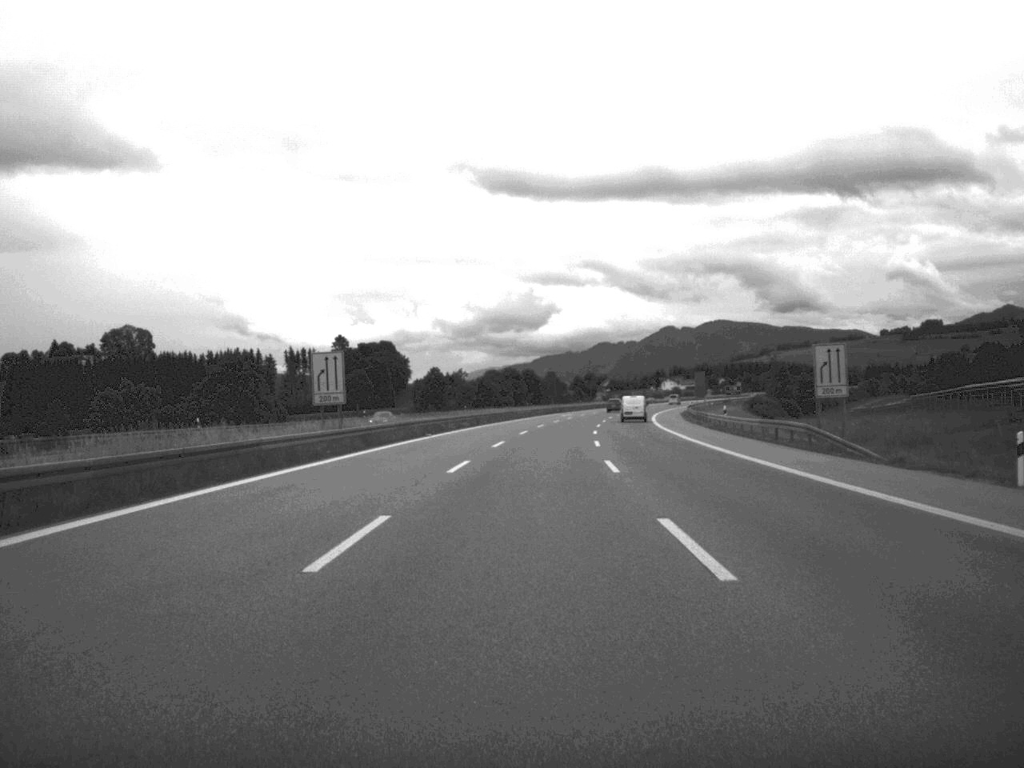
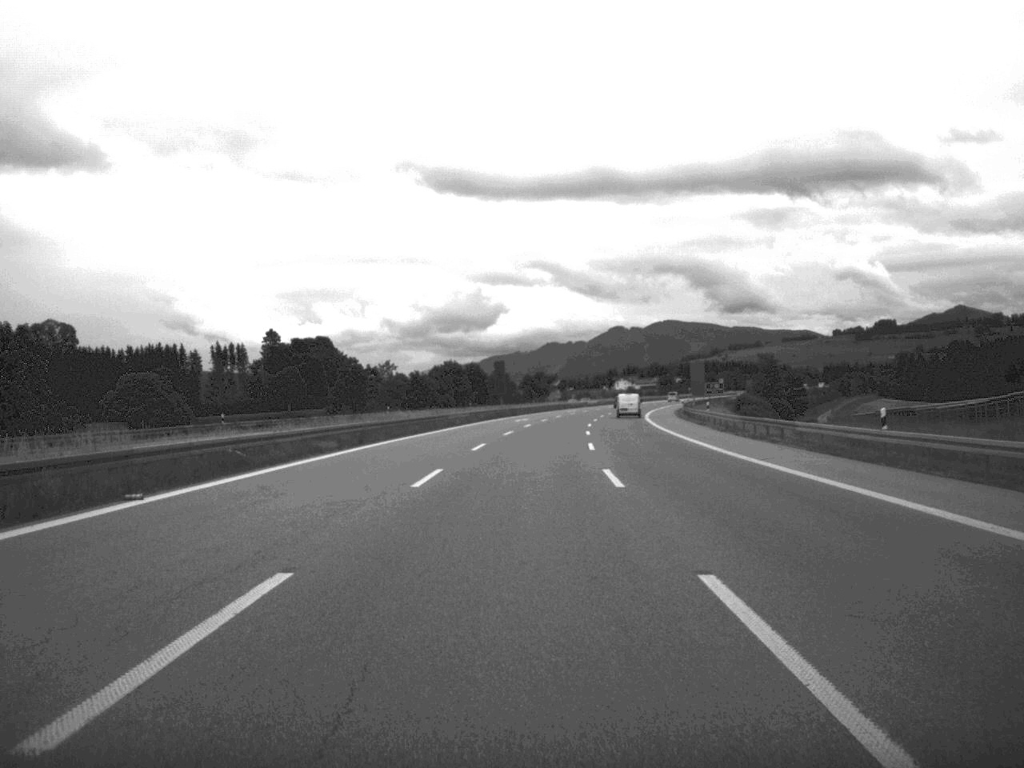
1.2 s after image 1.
(+0.8, +40.3) m; +2°
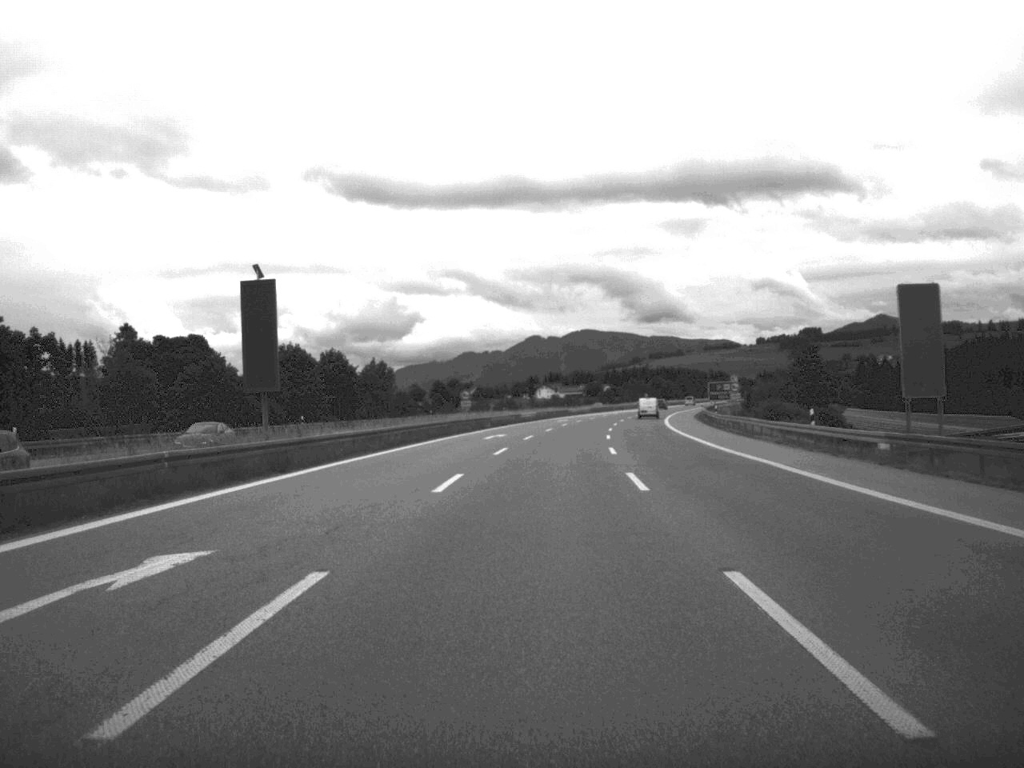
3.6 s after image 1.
(+2.7, +85.9) m; +4°
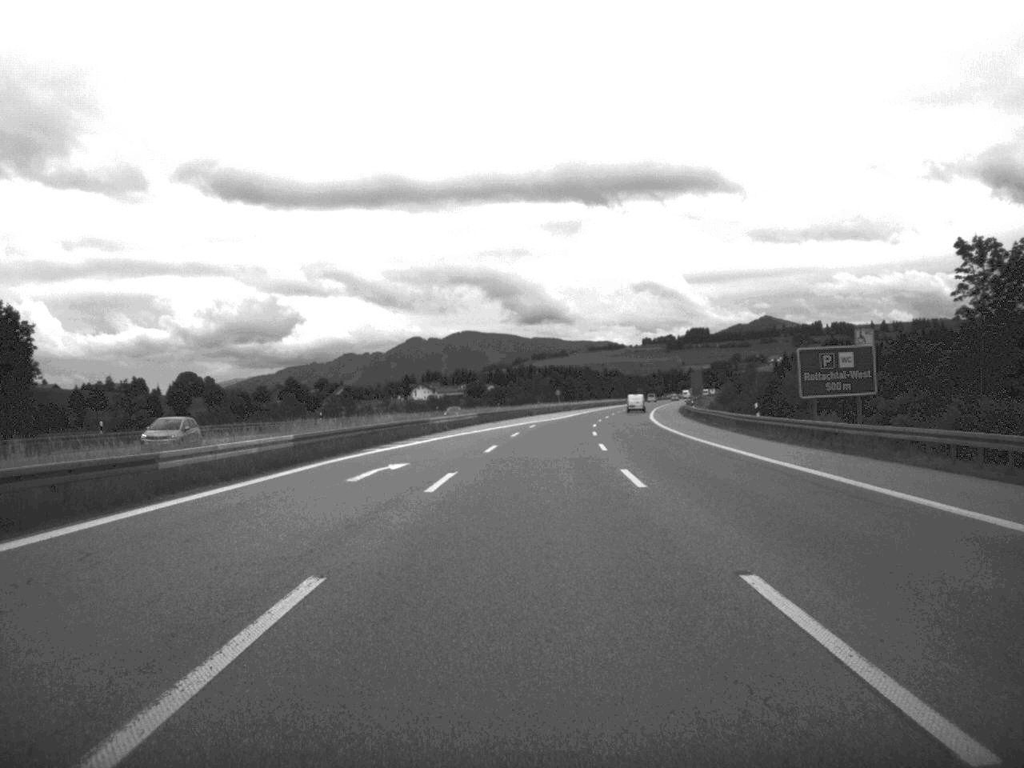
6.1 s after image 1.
(+3.9, +86.6) m; +5°
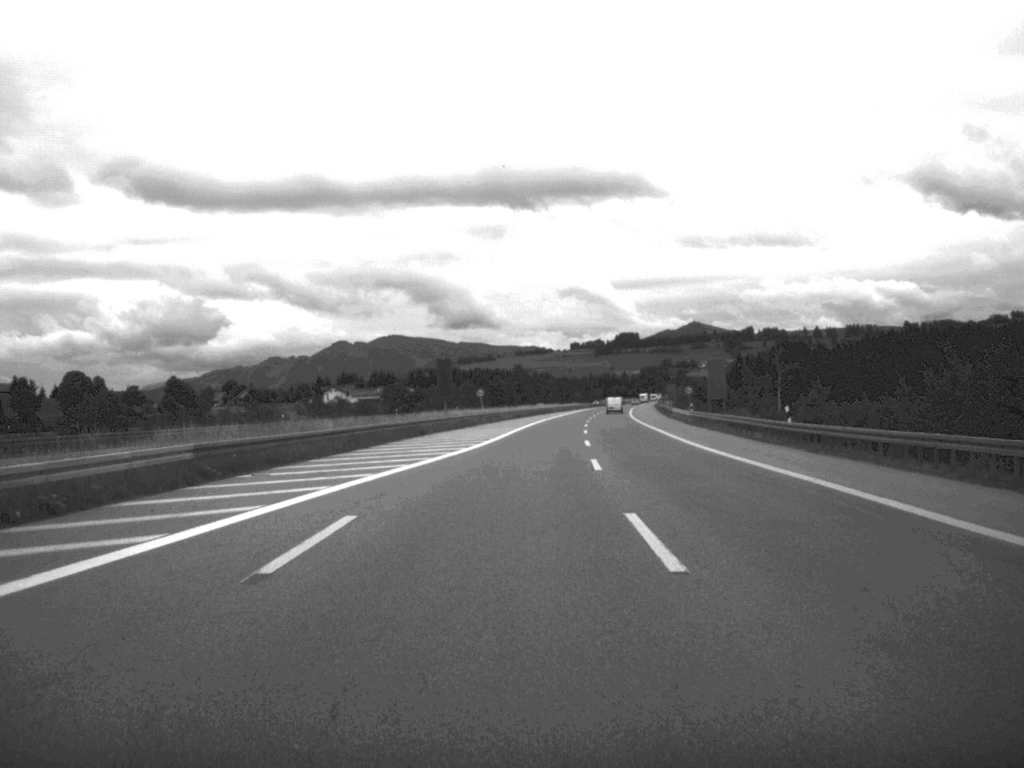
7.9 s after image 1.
(+1.9, +62.9) m; +3°
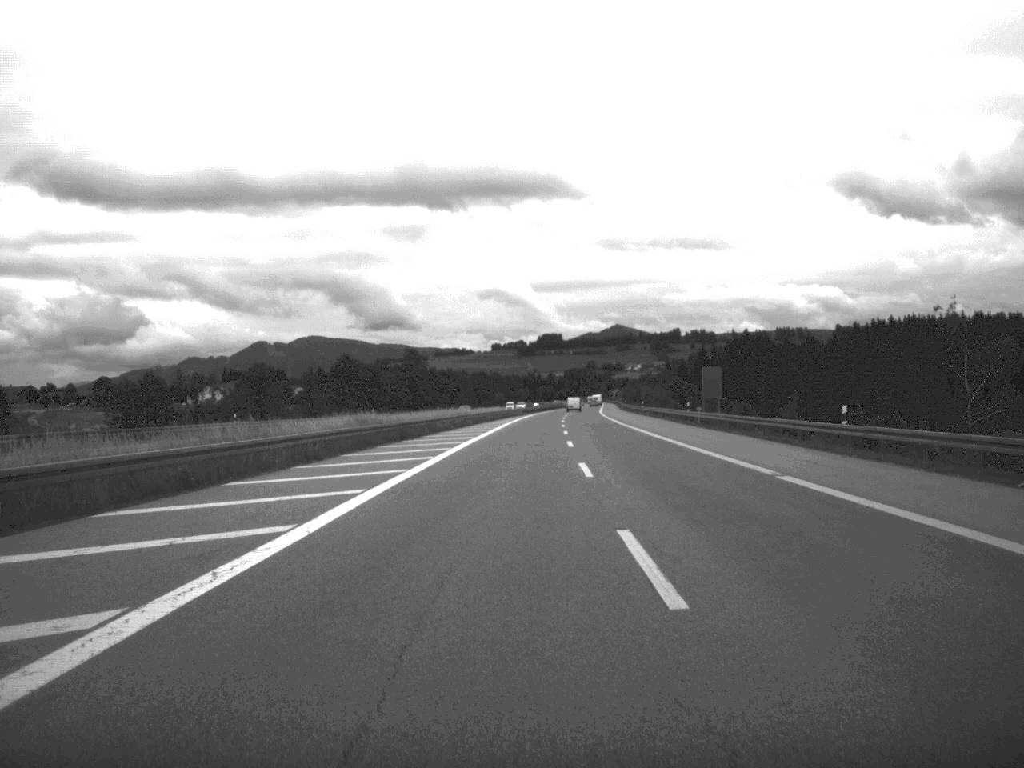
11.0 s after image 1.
(+3.9, +105.5) m; +3°
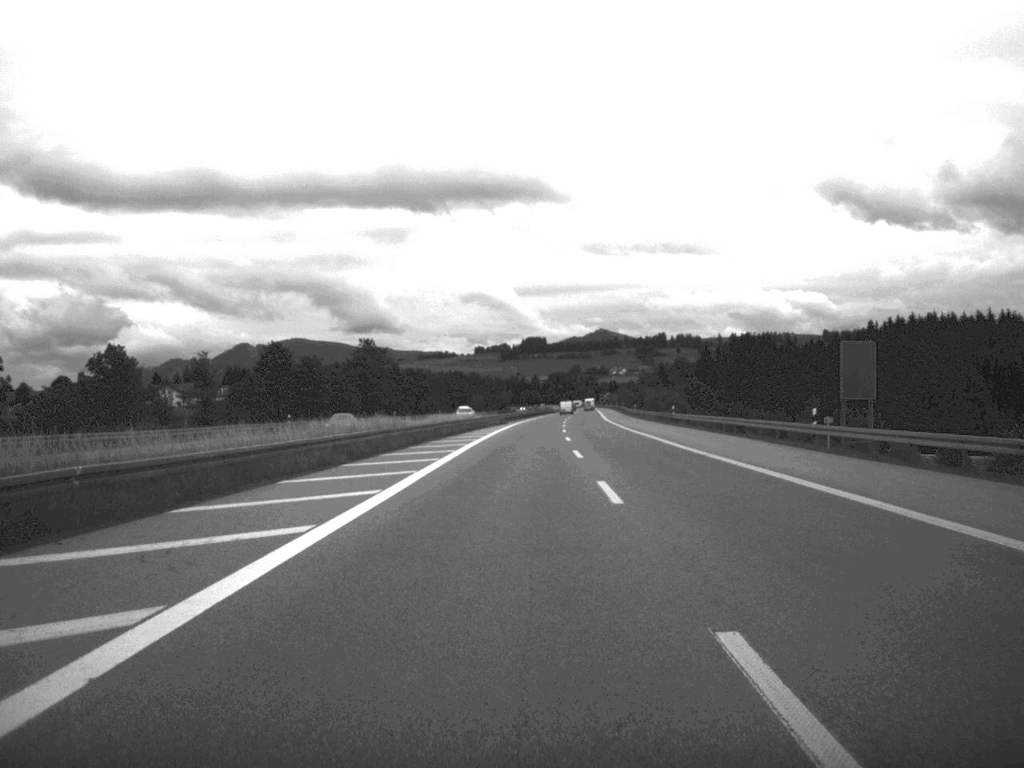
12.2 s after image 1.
(+0.2, +41.1) m; +1°
